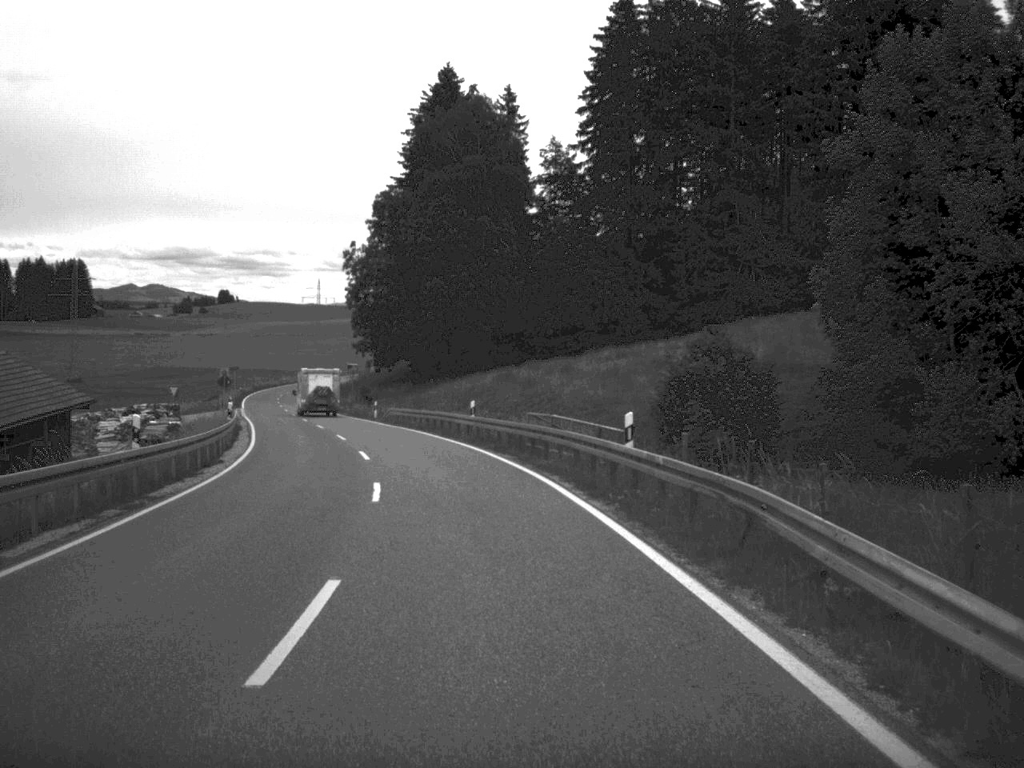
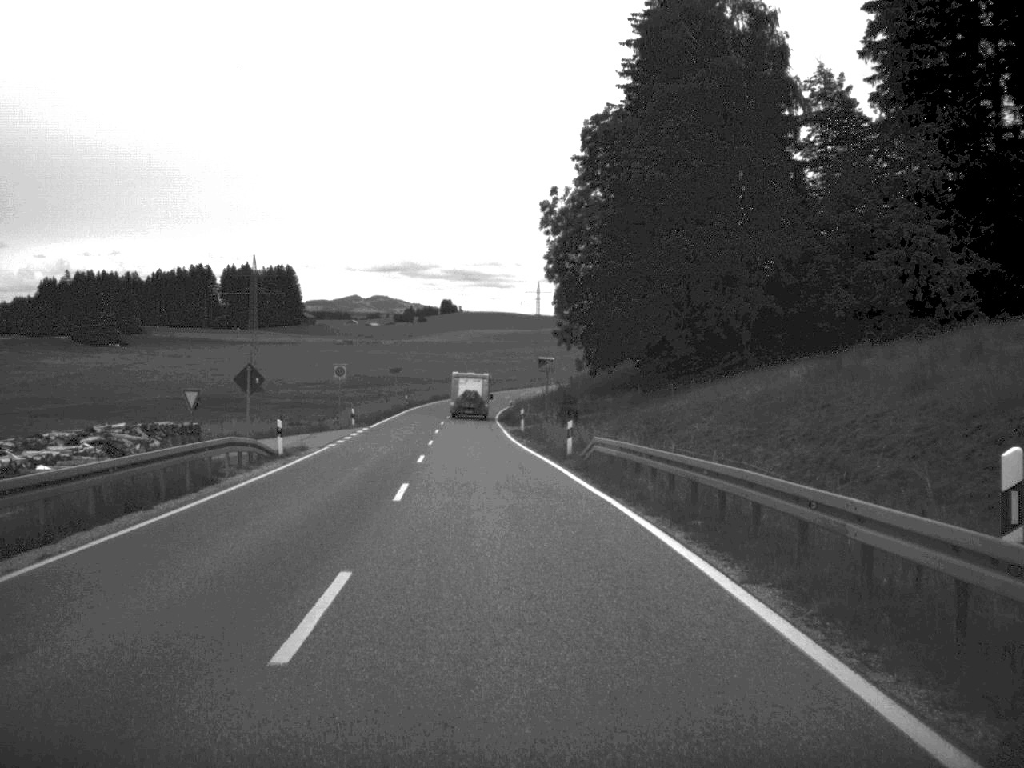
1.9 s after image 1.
(-3.0, +34.7) m; -10°
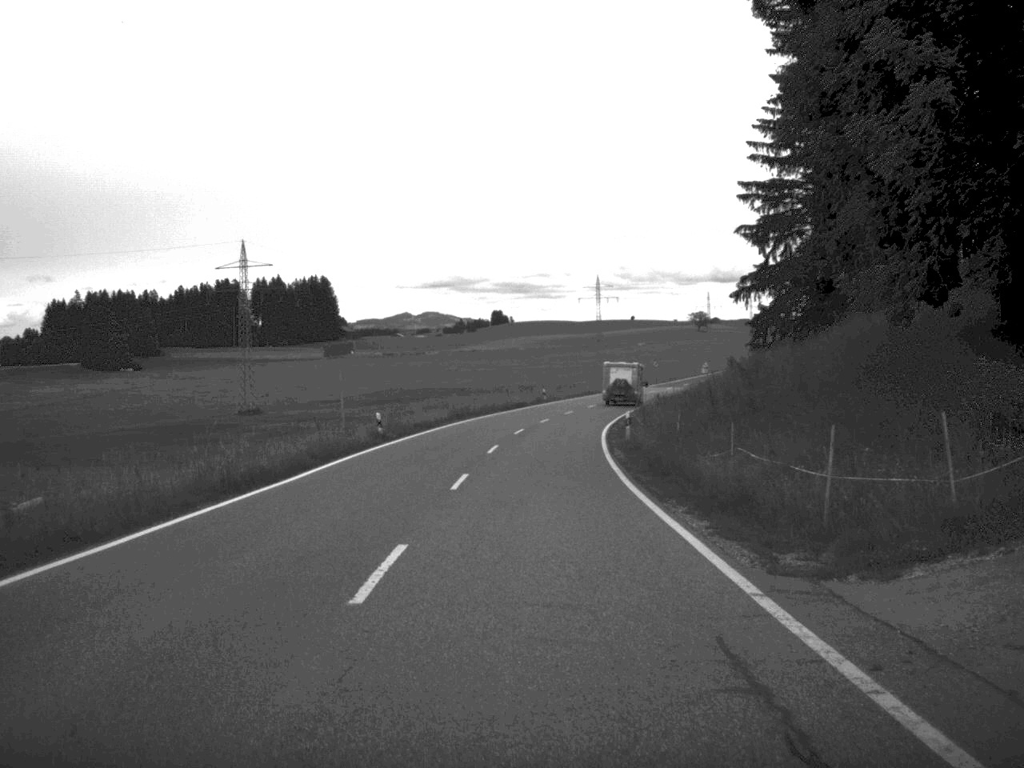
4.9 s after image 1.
(-2.5, +56.2) m; -2°
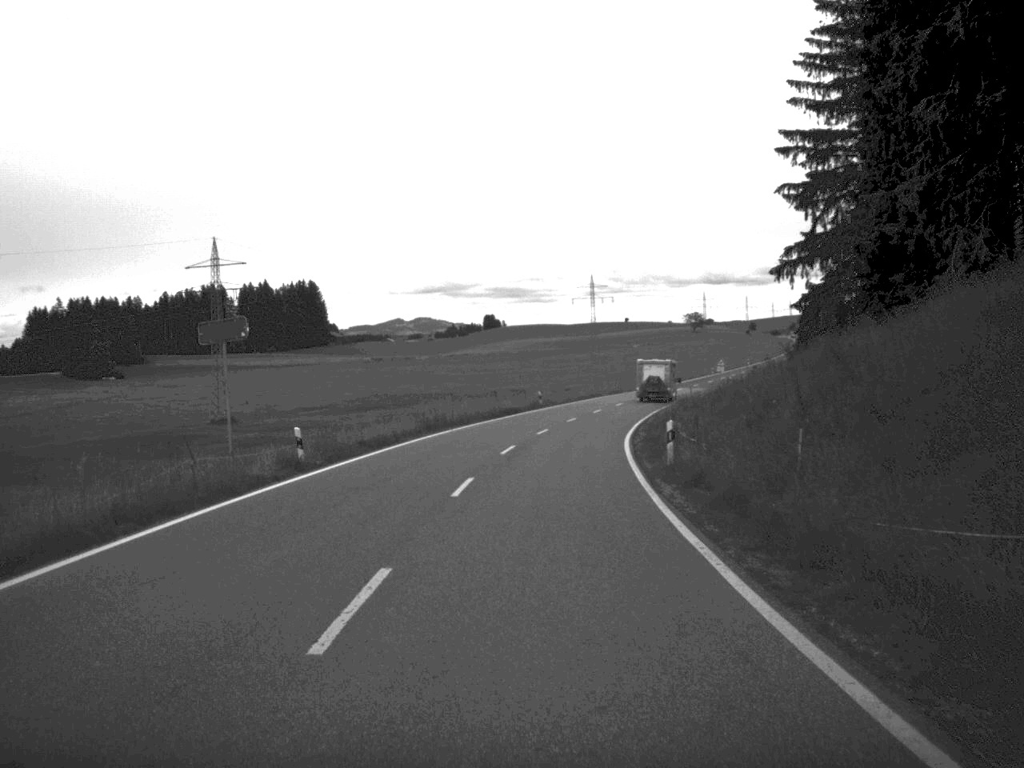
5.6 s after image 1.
(0.0, +13.4) m; 0°
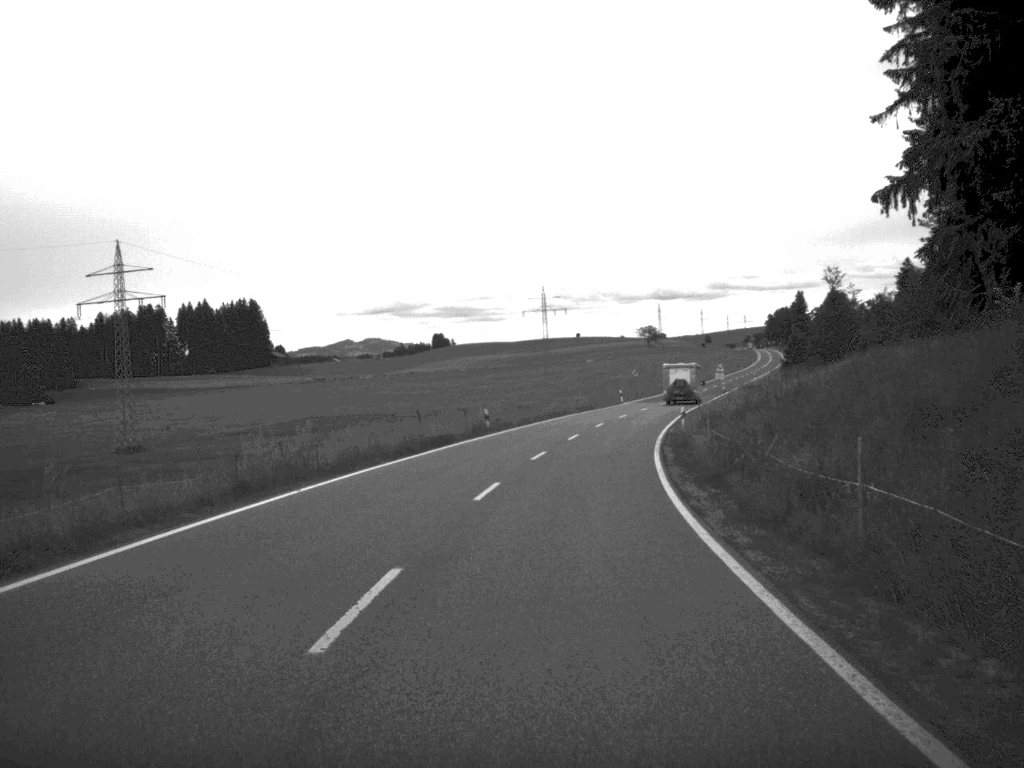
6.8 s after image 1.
(+0.4, +23.2) m; +2°
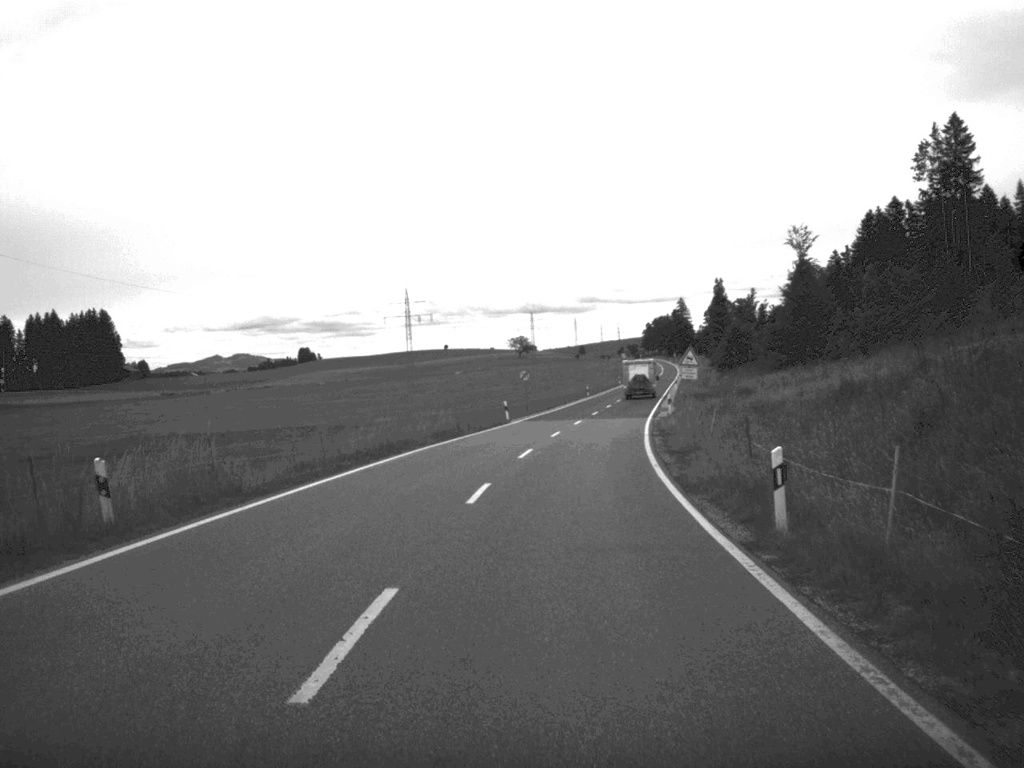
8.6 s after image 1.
(+1.8, +36.1) m; +6°
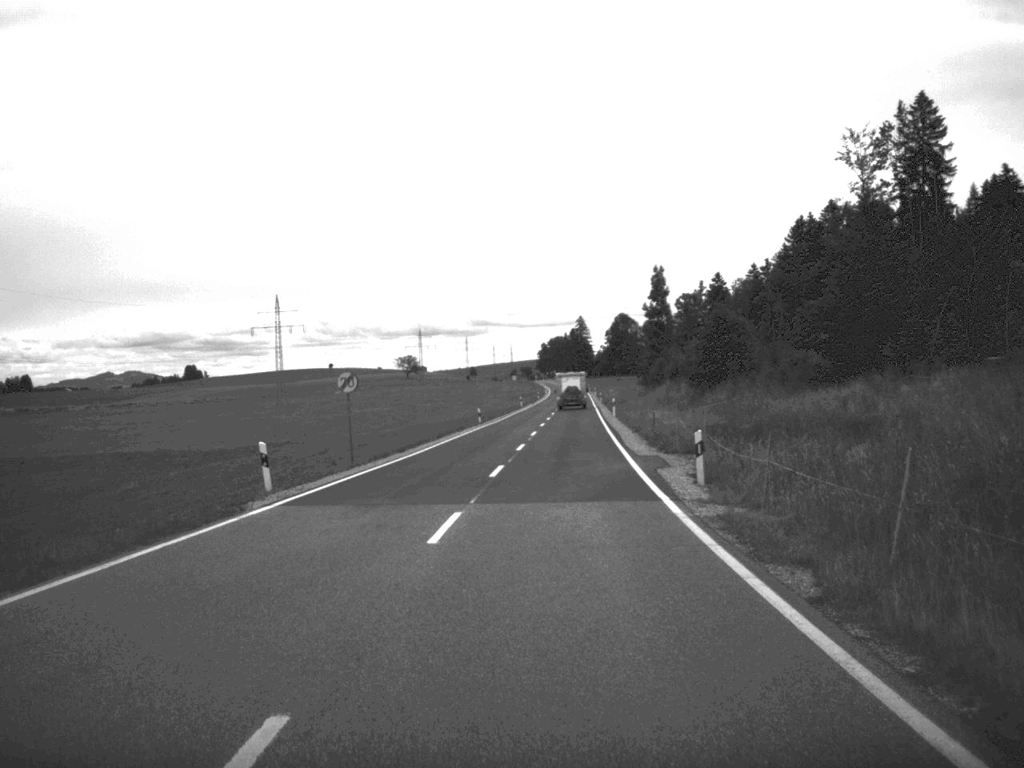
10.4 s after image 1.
(+1.7, +38.8) m; +5°
